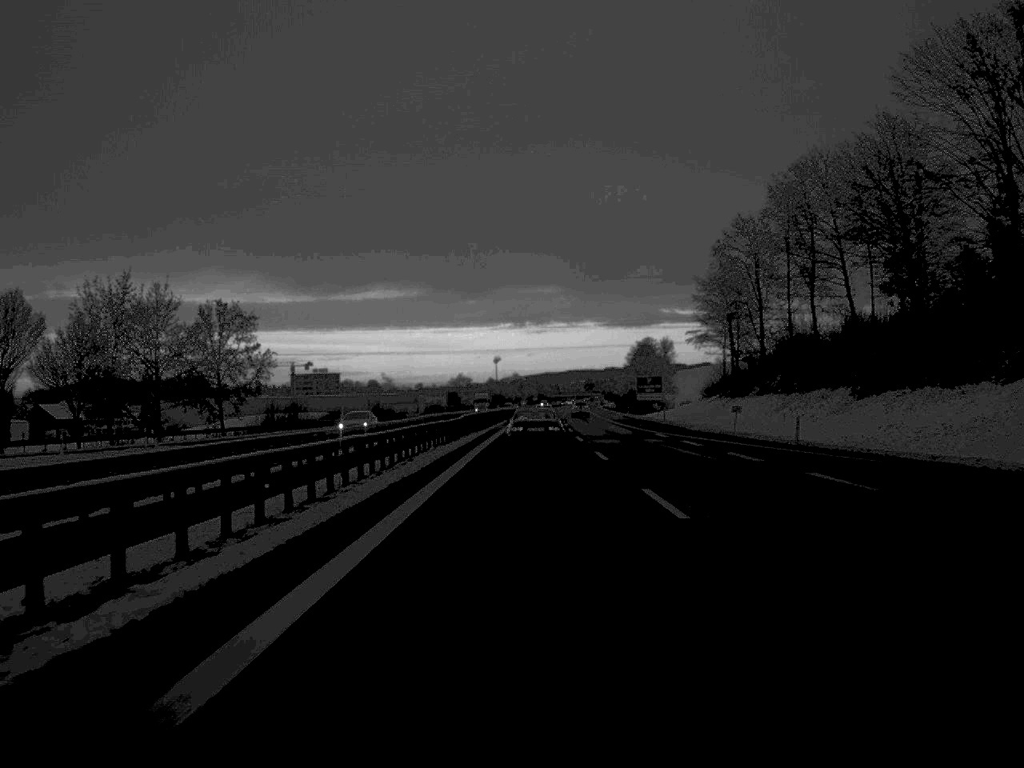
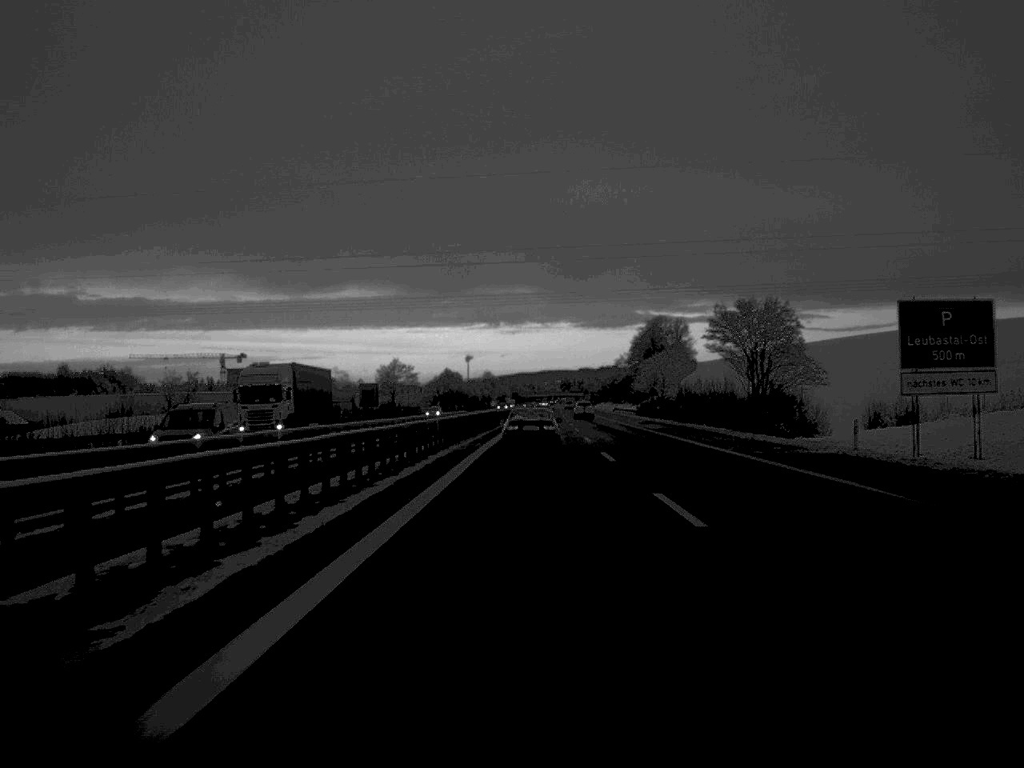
(+1.1, +108.5) m; +1°
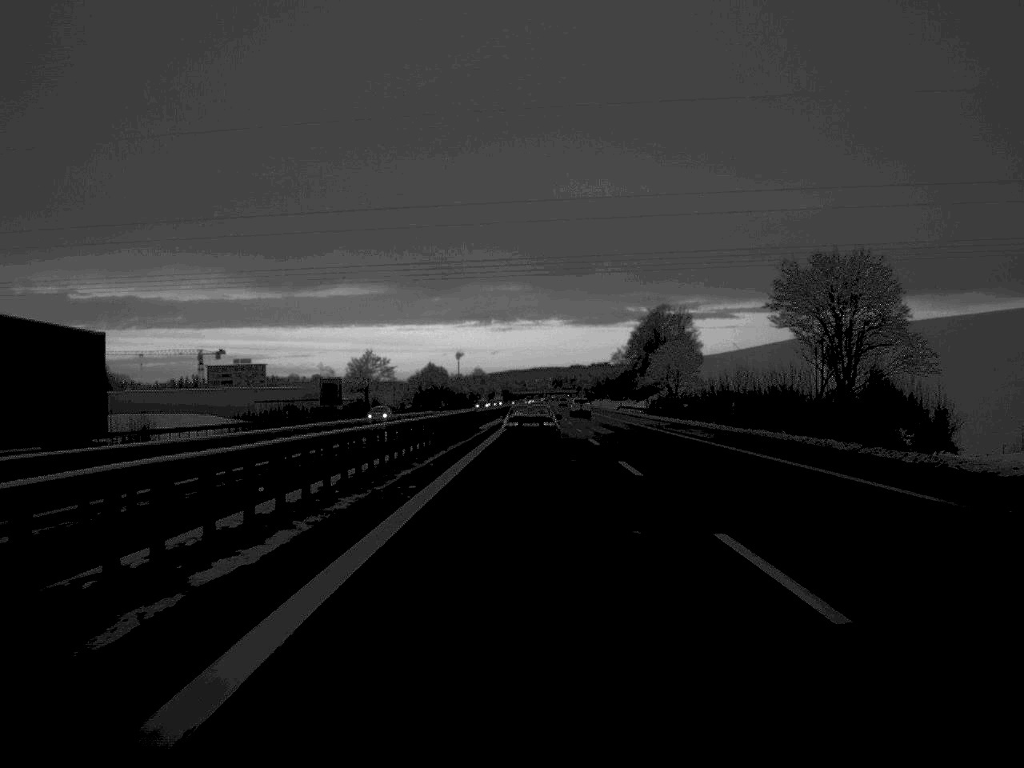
(+0.1, +25.4) m; 0°
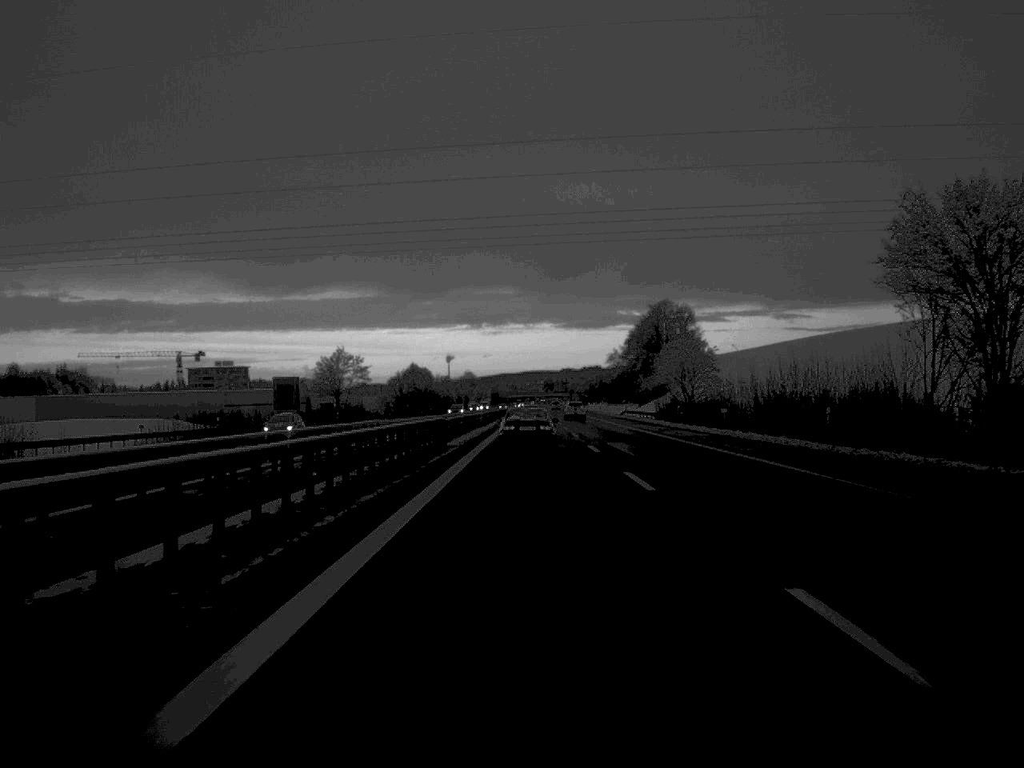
(+0.1, +21.3) m; 0°
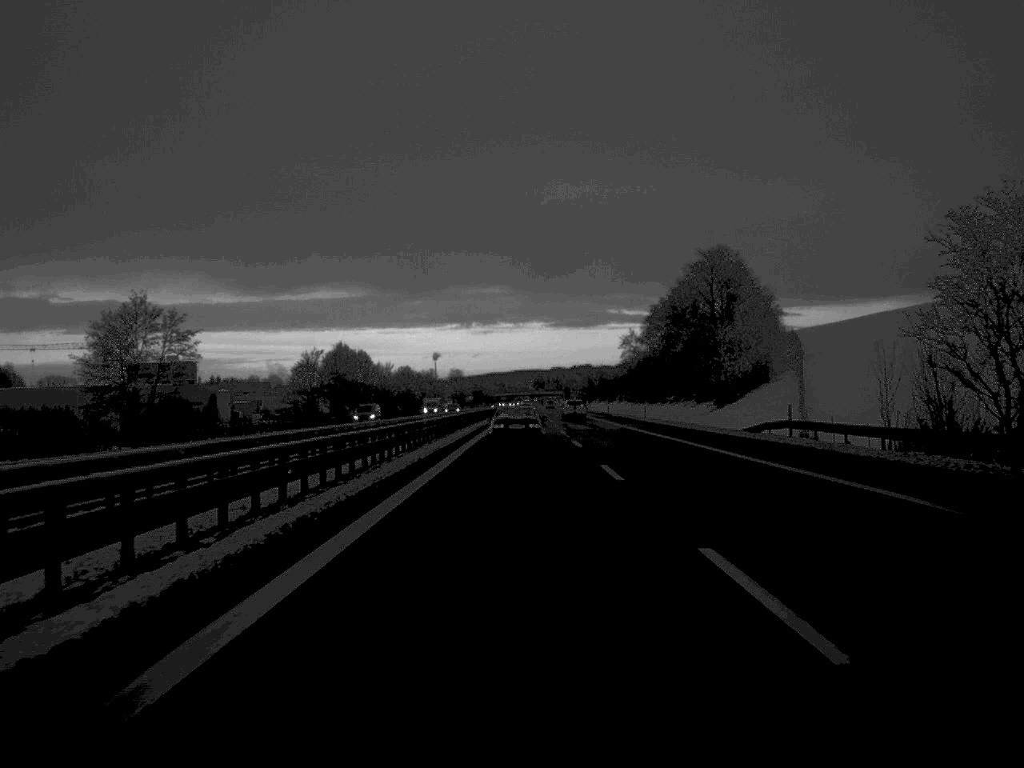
(+0.6, +86.9) m; 0°
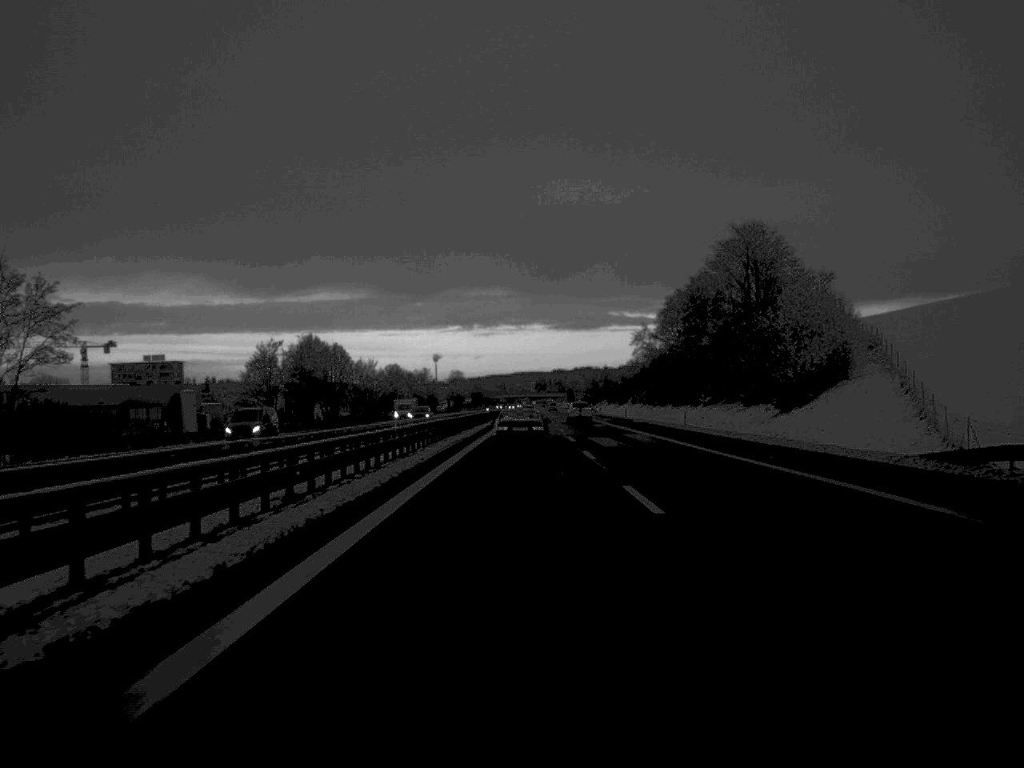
(0.0, +25.3) m; 0°
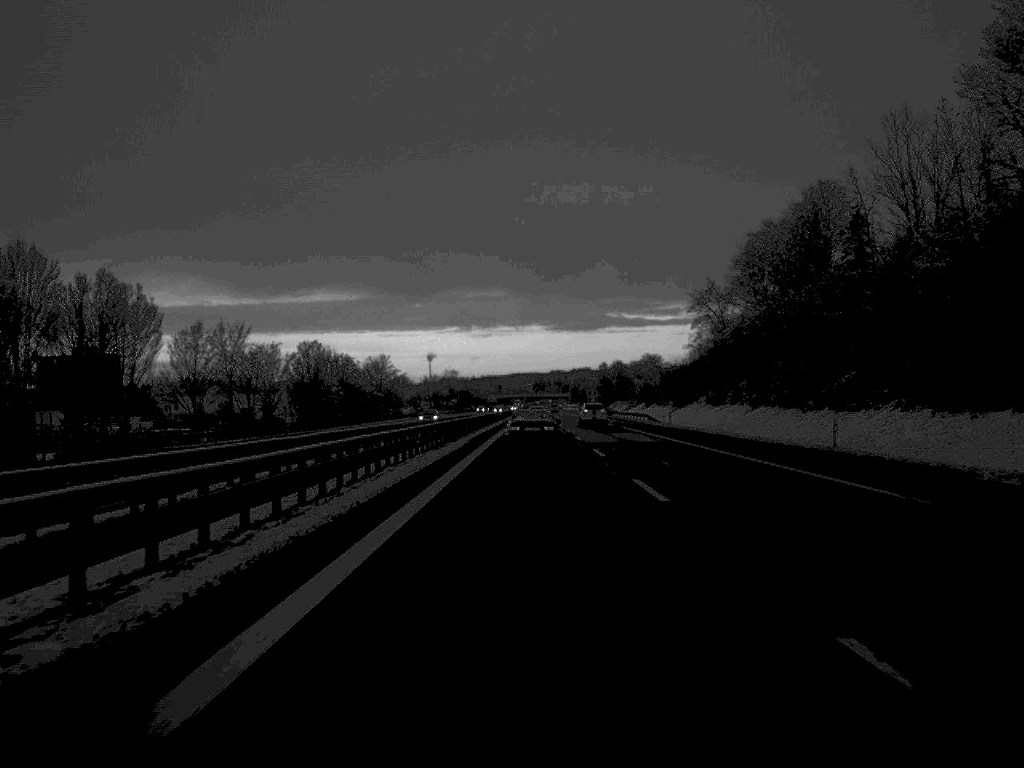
(0.0, +86.3) m; 0°
